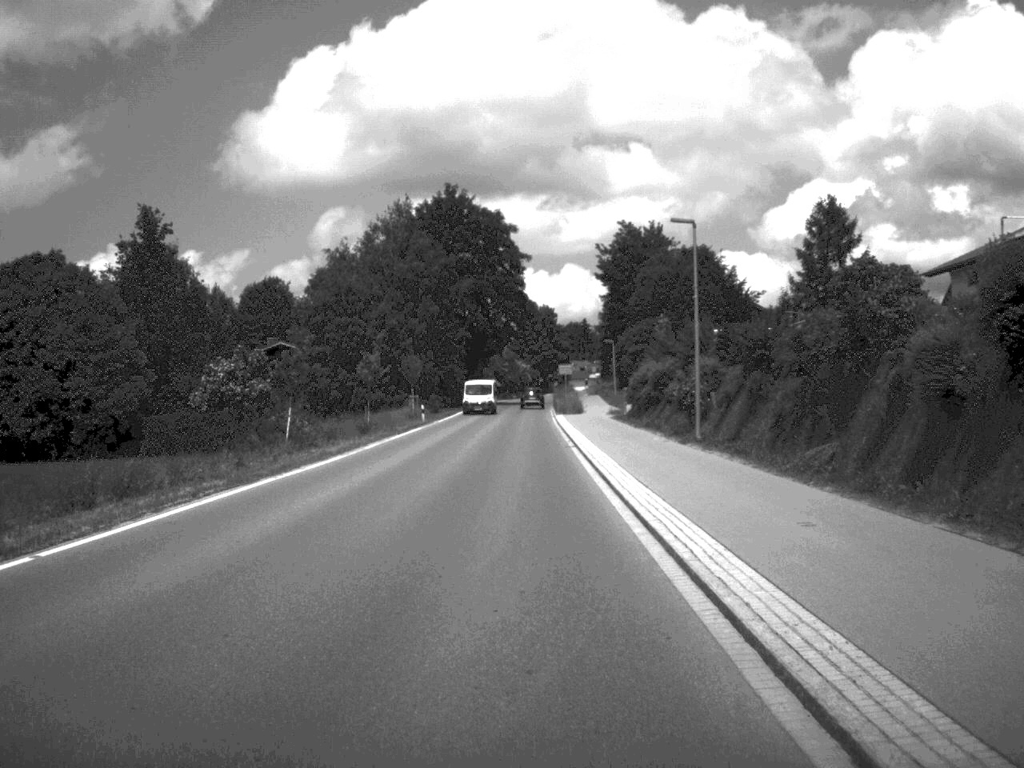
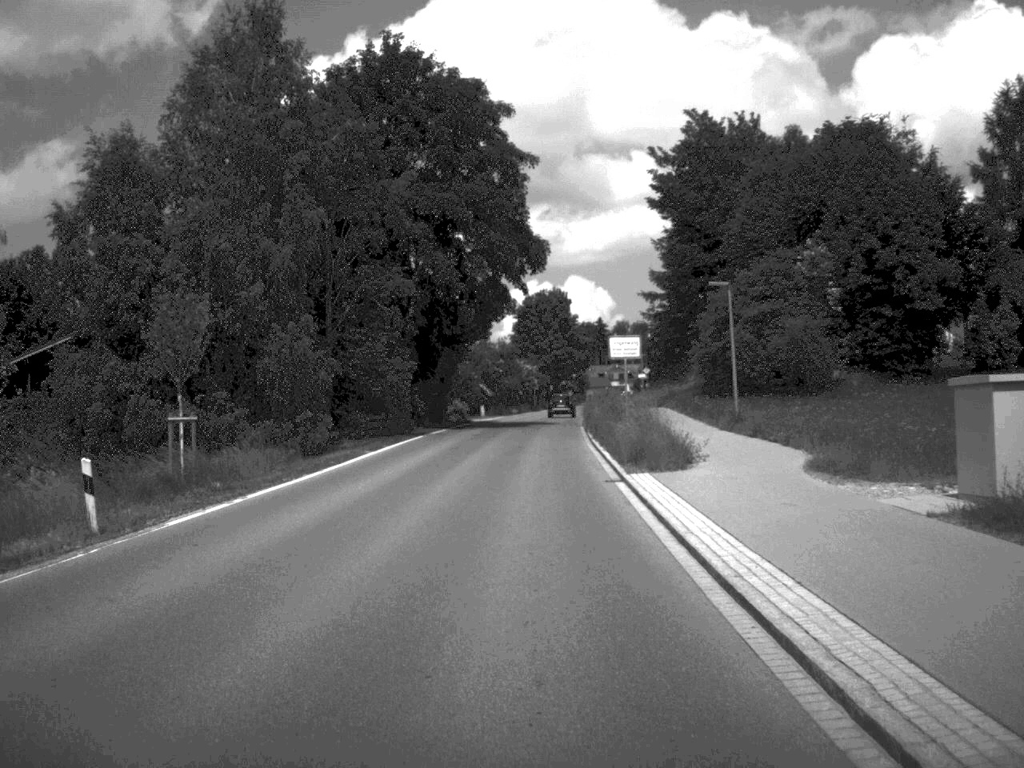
(-0.1, +52.7) m; -1°
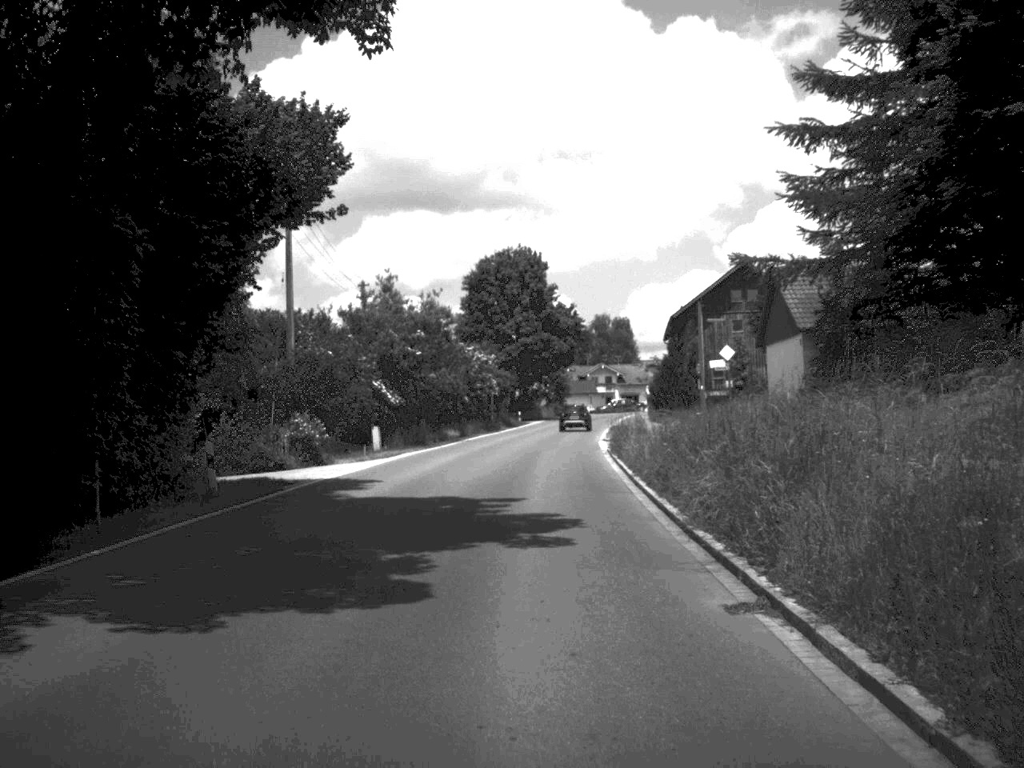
(+0.5, +52.0) m; +1°
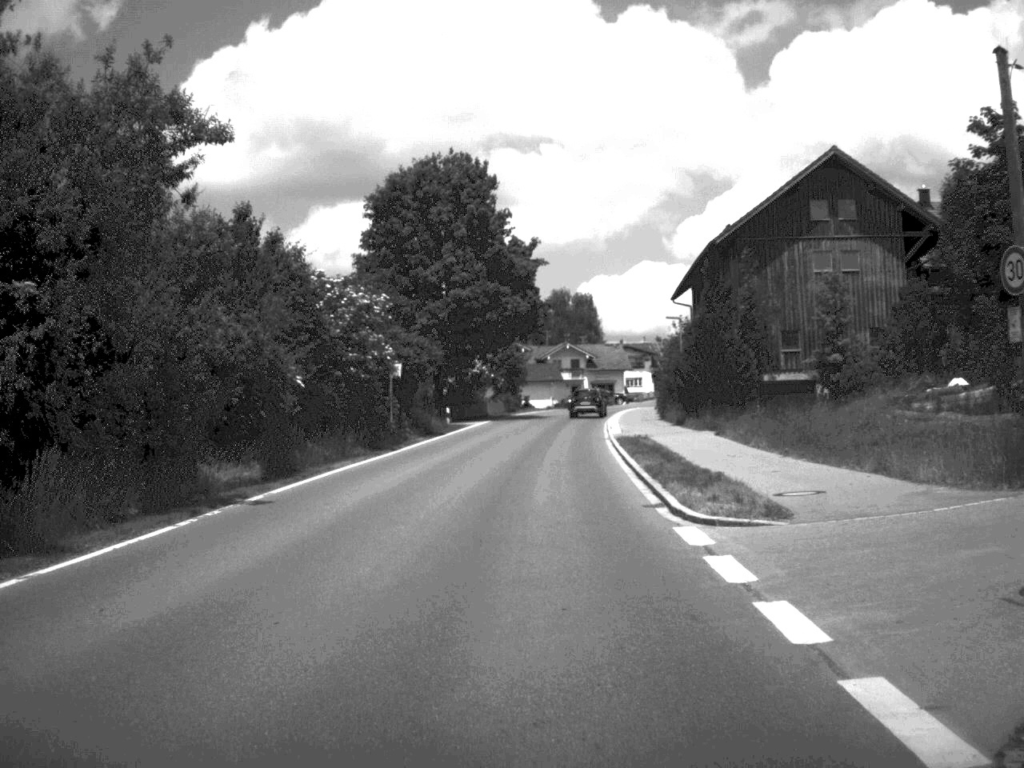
(+0.6, +38.3) m; +2°
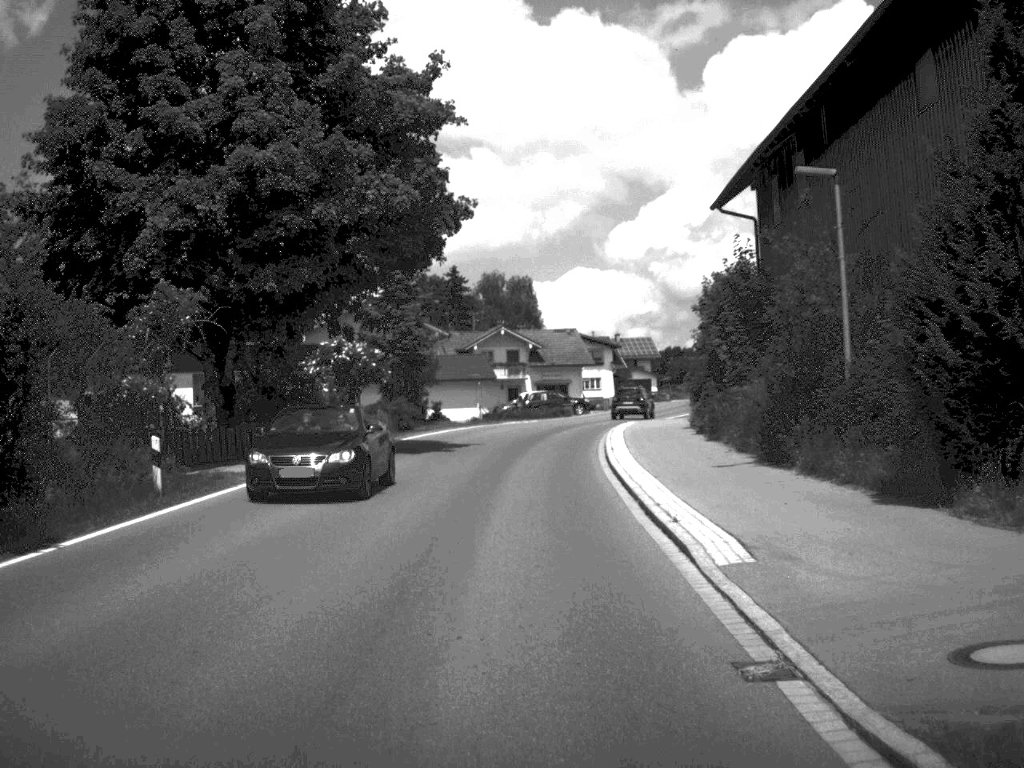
(+0.9, +37.7) m; +3°
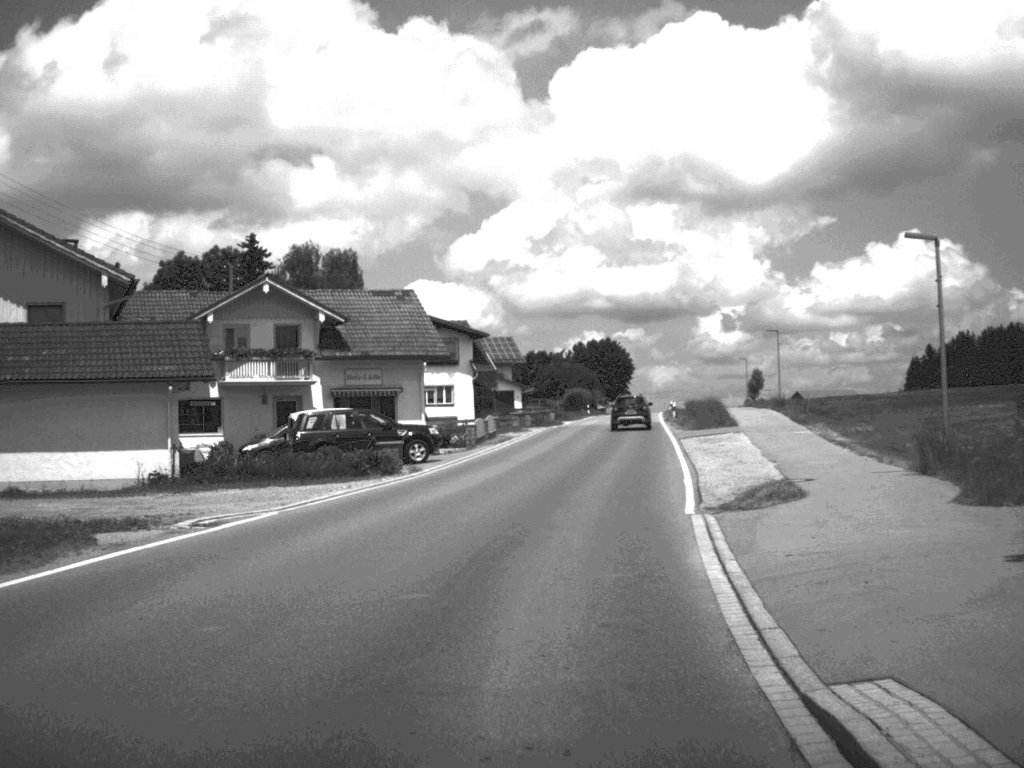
(+1.7, +44.7) m; +7°
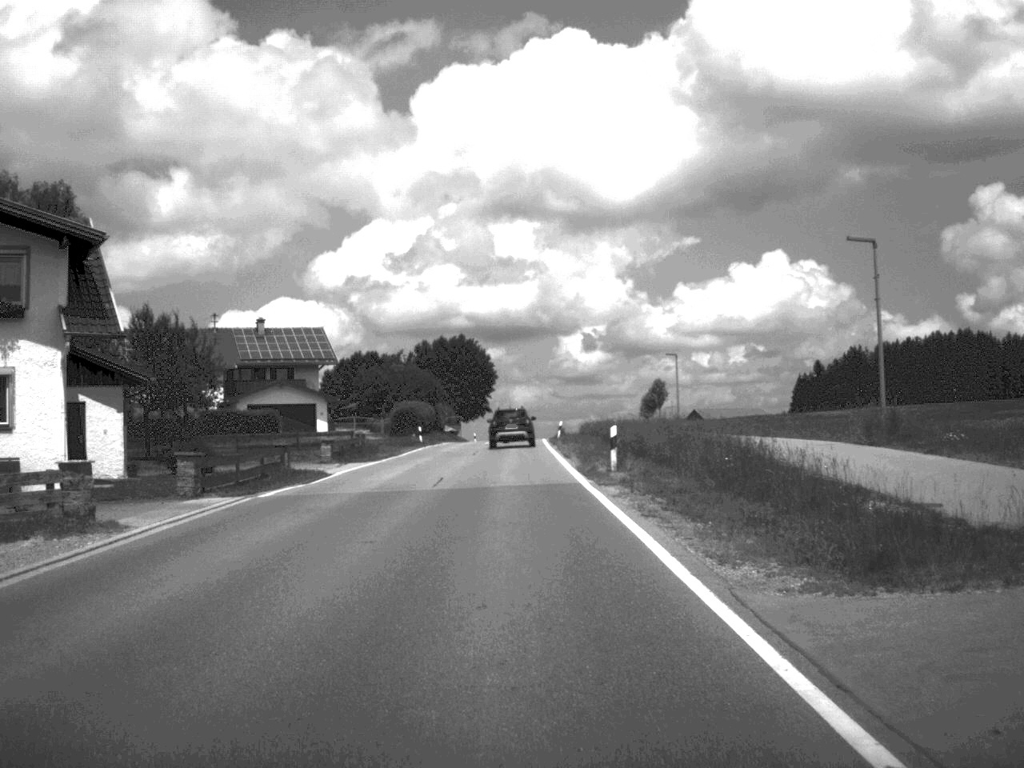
(+3.5, +45.9) m; +6°
